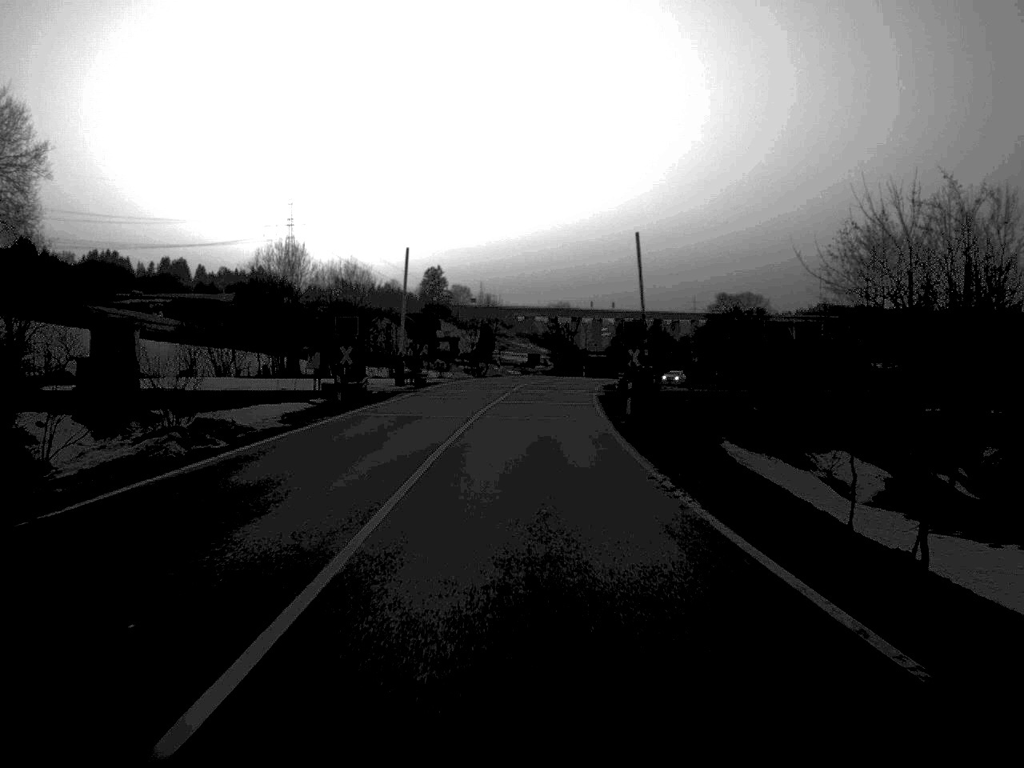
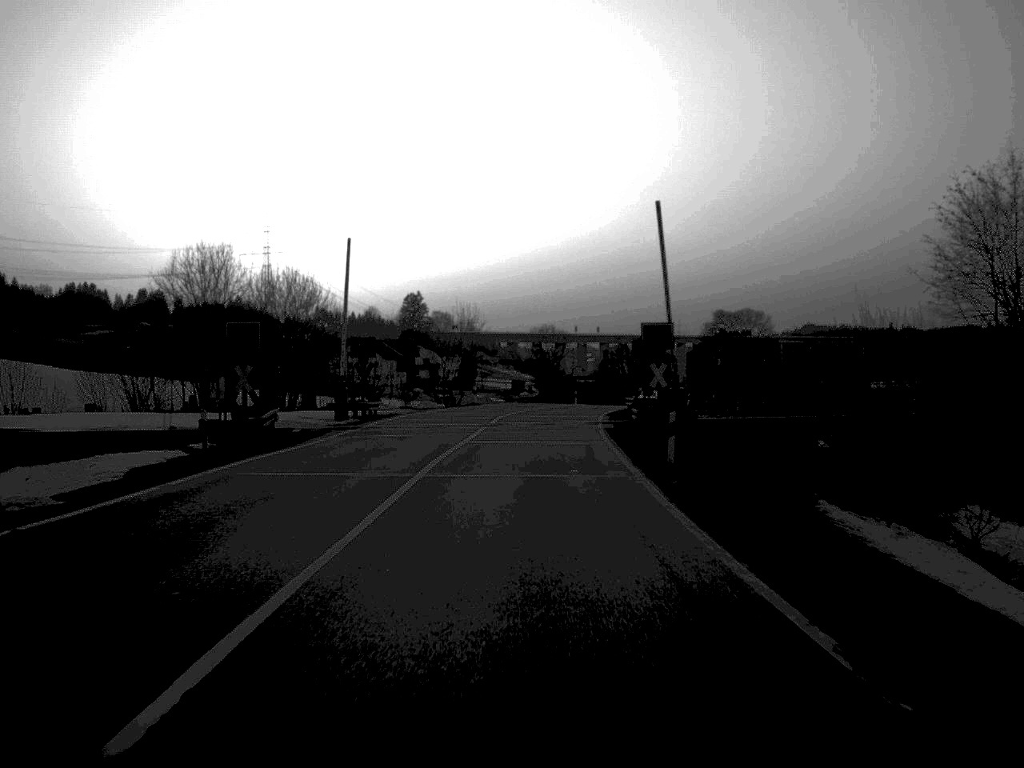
(+0.1, +14.8) m; +1°
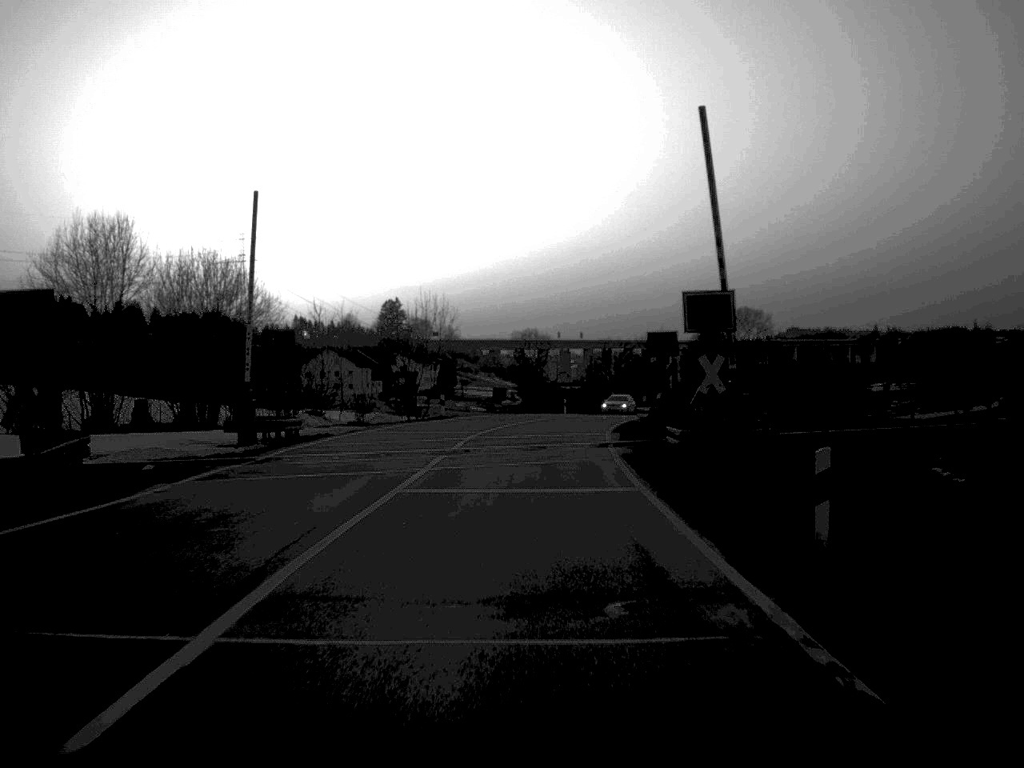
(+0.1, +13.4) m; +1°
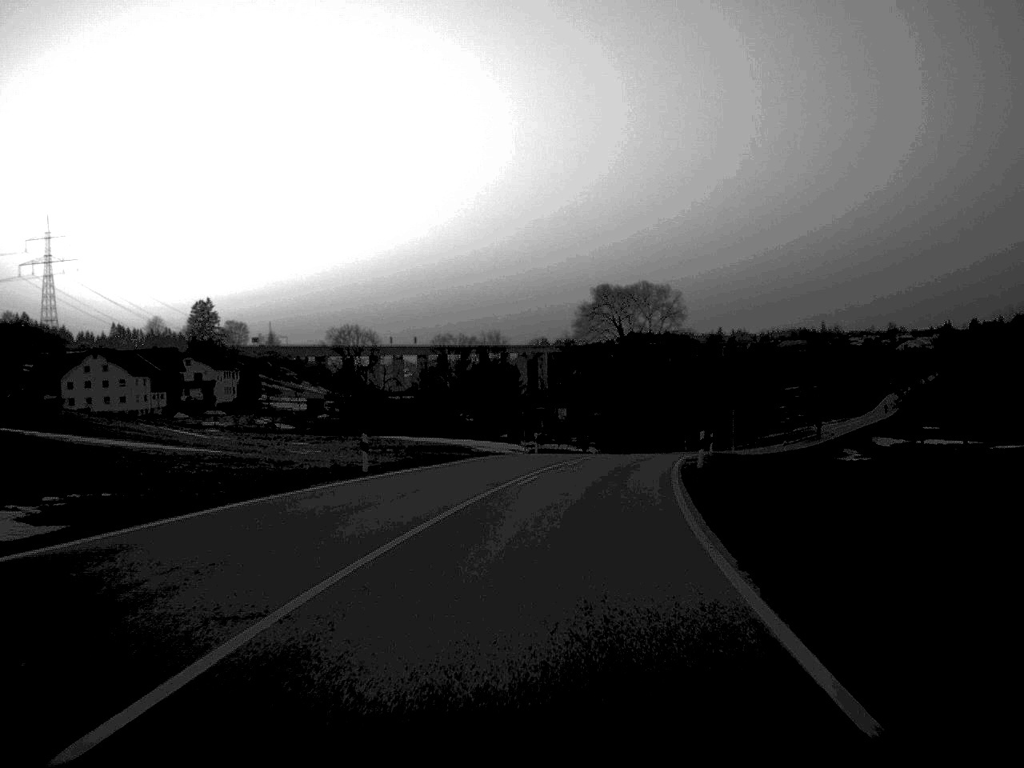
(+2.4, +51.0) m; +8°
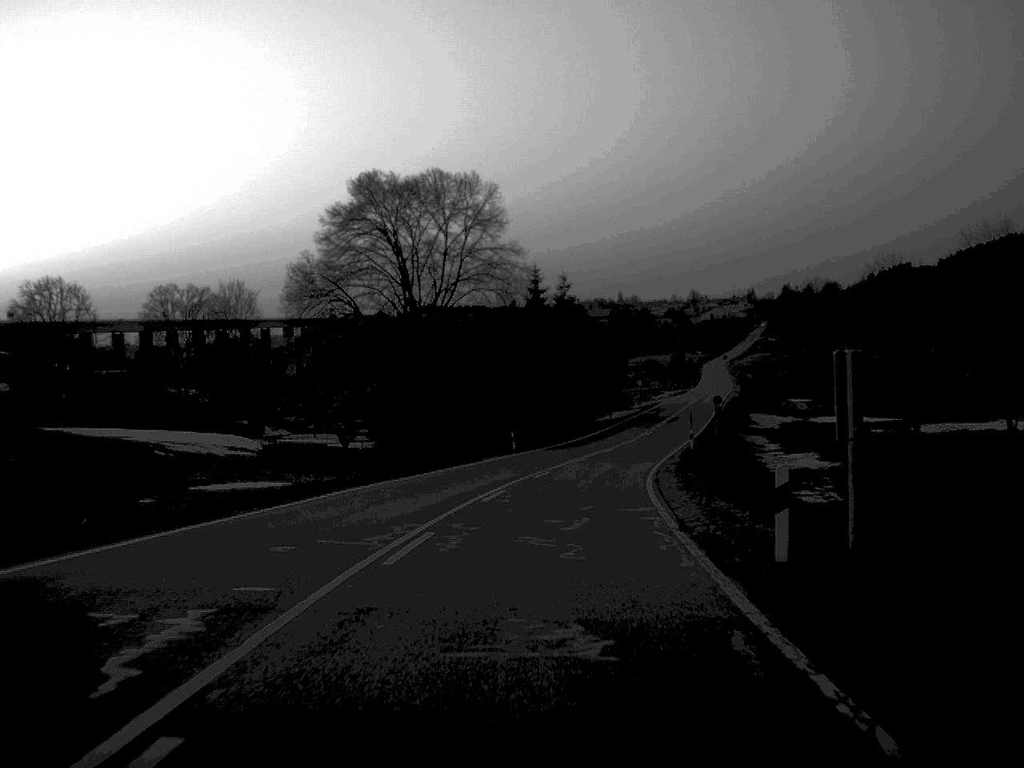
(+4.3, +49.1) m; +9°
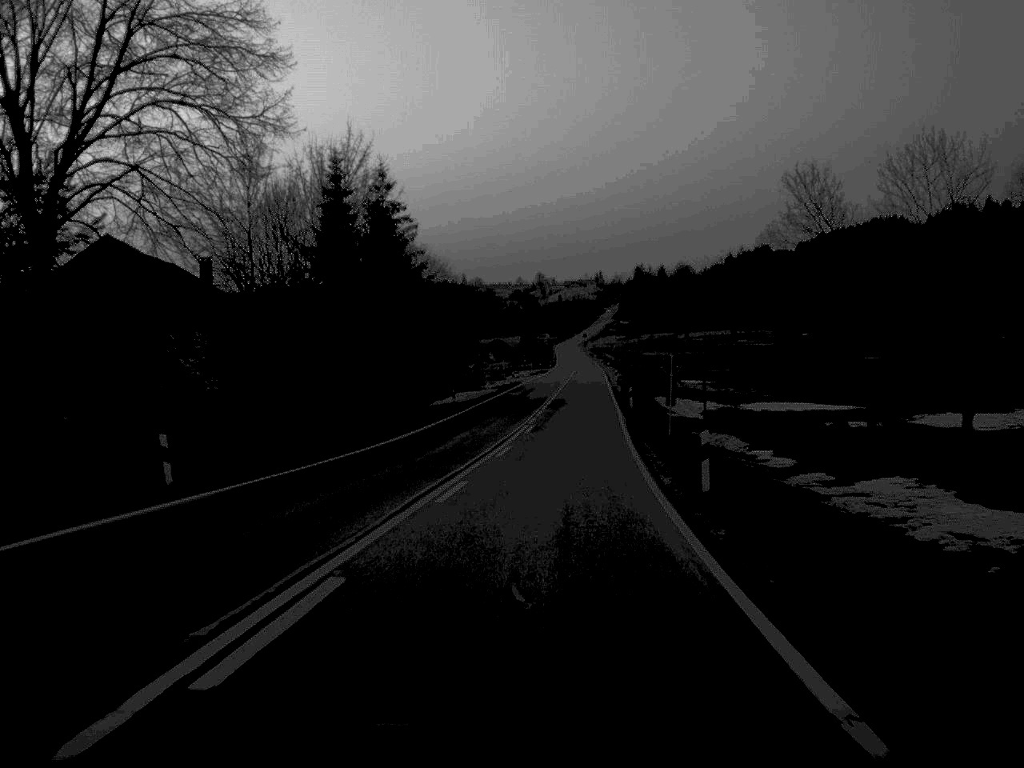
(+2.6, +42.1) m; +7°
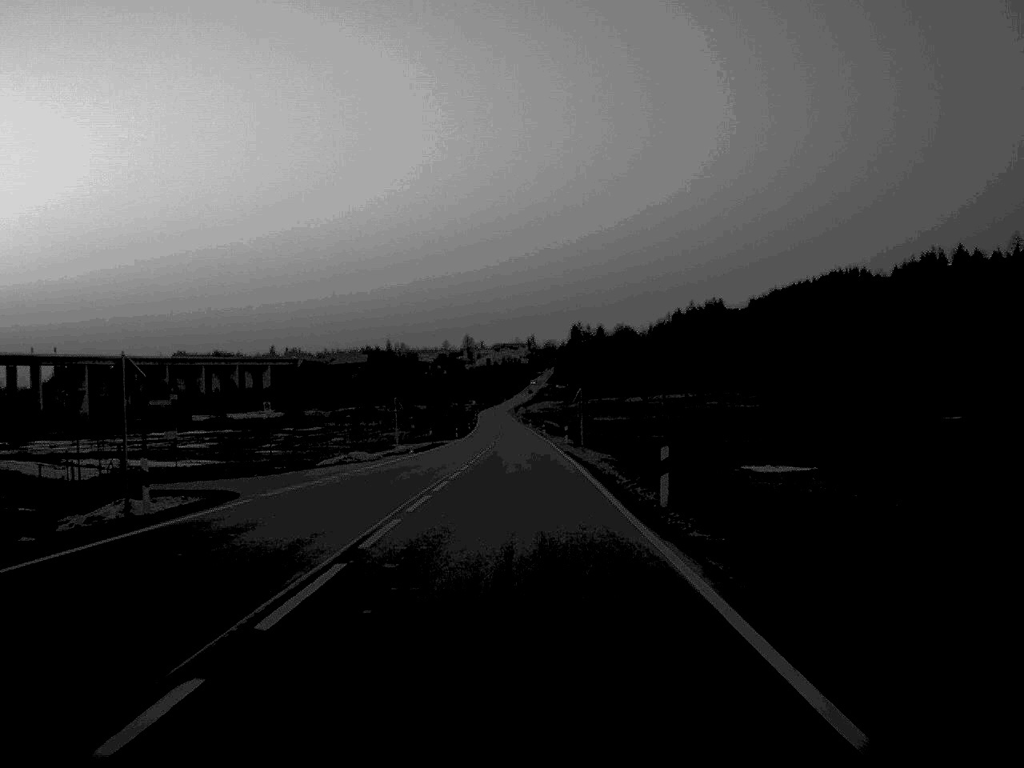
(+4.1, +87.3) m; +3°
